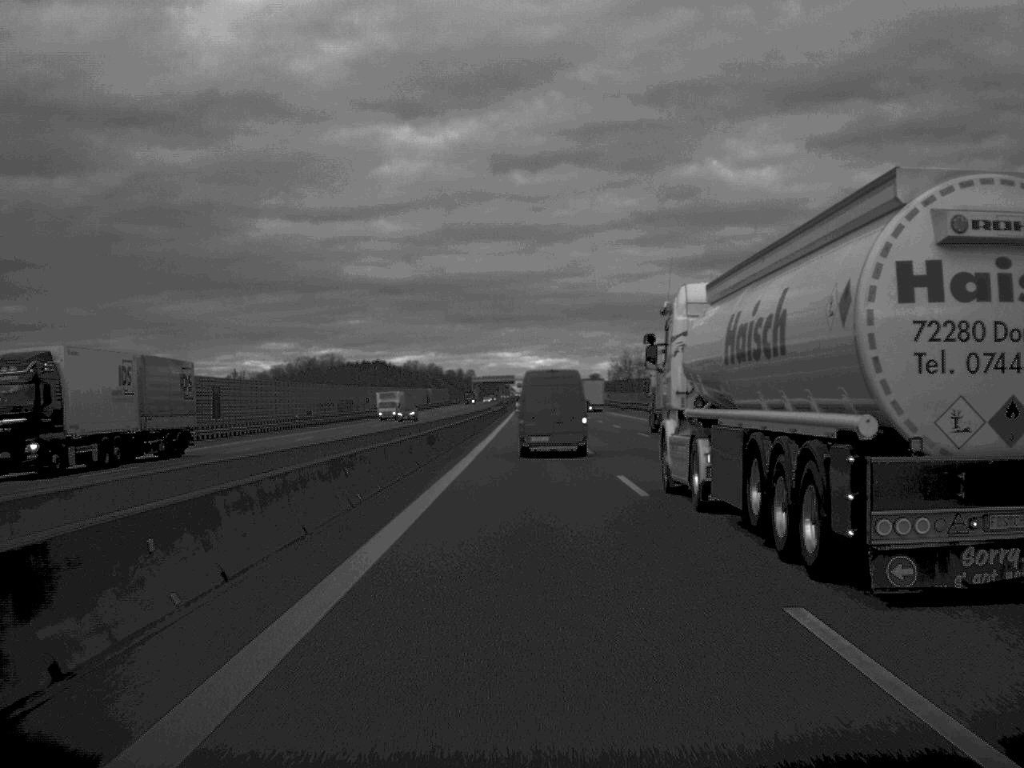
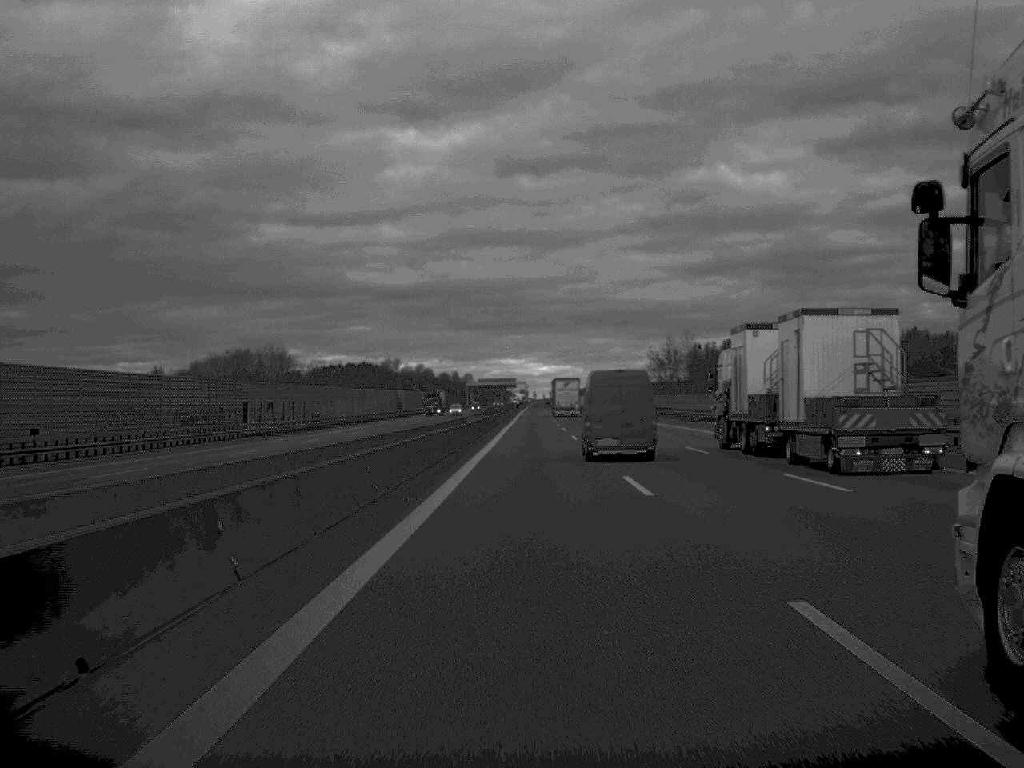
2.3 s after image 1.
(-0.1, +71.7) m; 0°
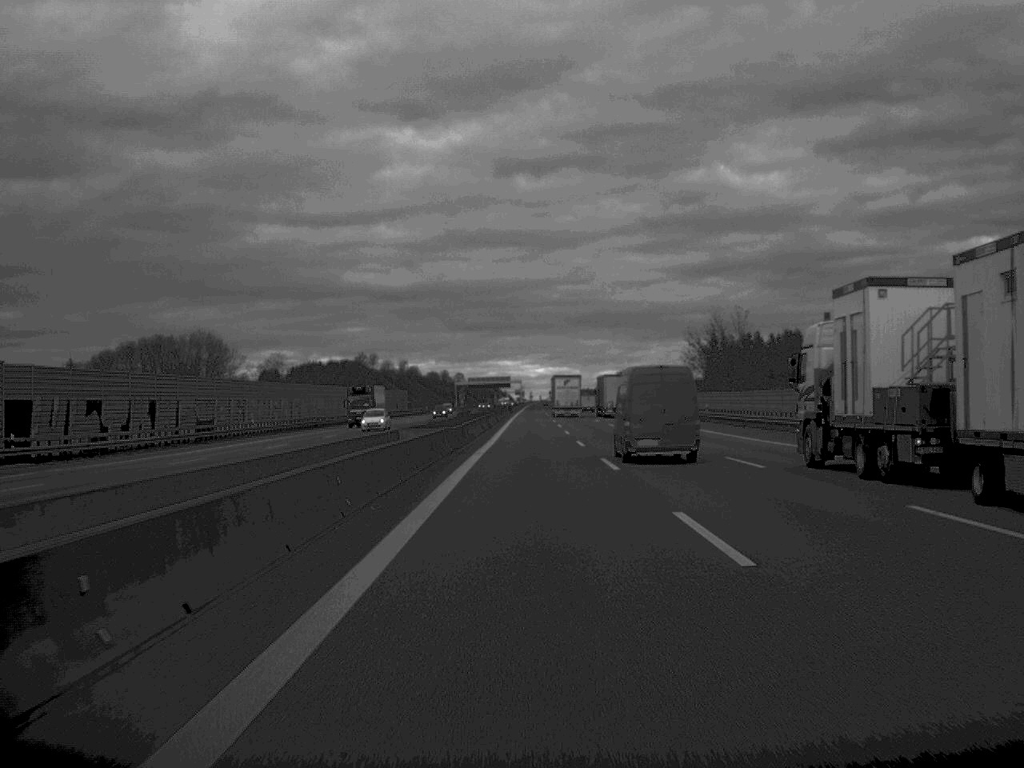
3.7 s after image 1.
(+0.1, +45.0) m; 0°
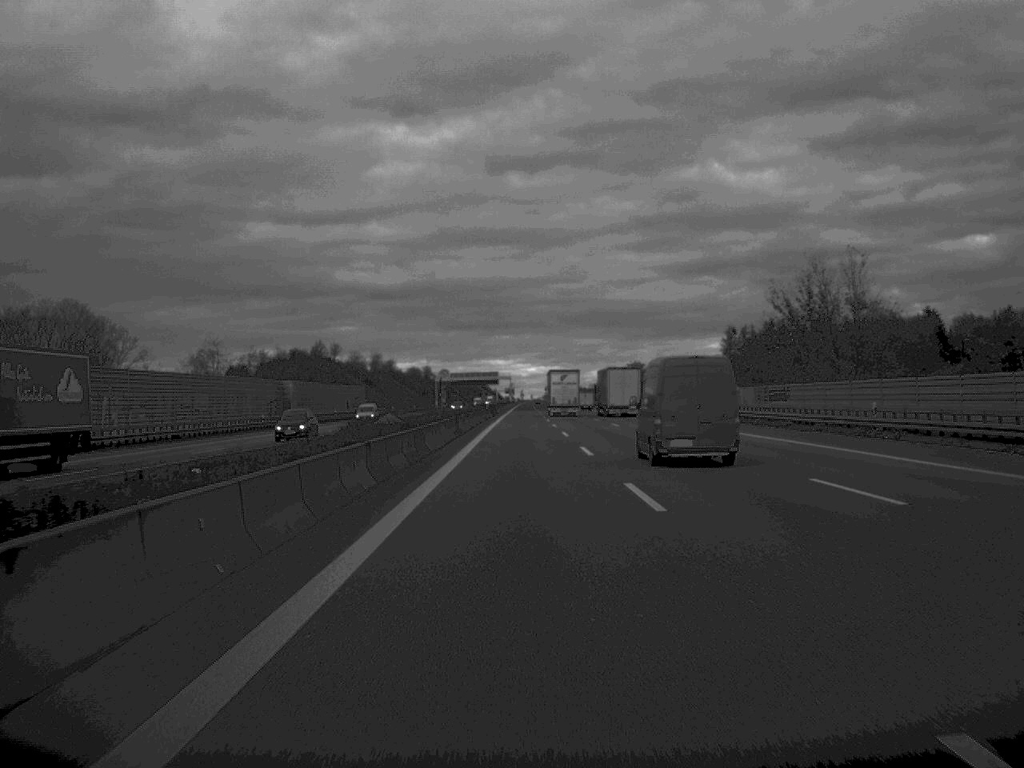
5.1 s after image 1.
(+0.2, +48.2) m; 0°
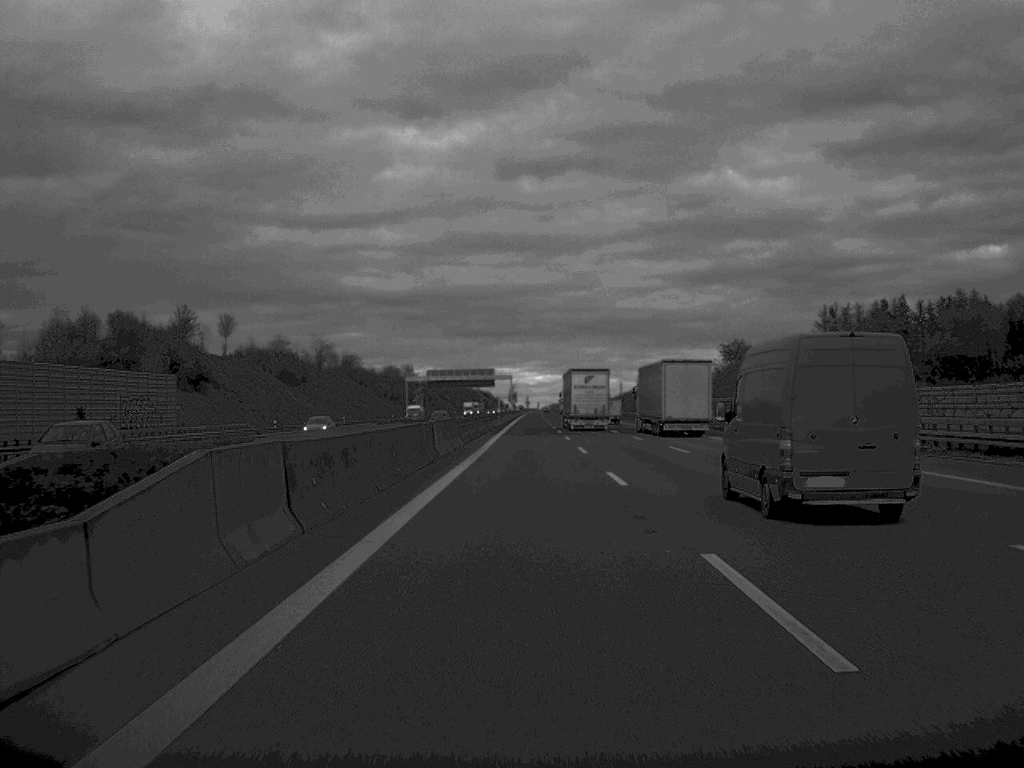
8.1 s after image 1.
(-0.4, +100.8) m; 0°
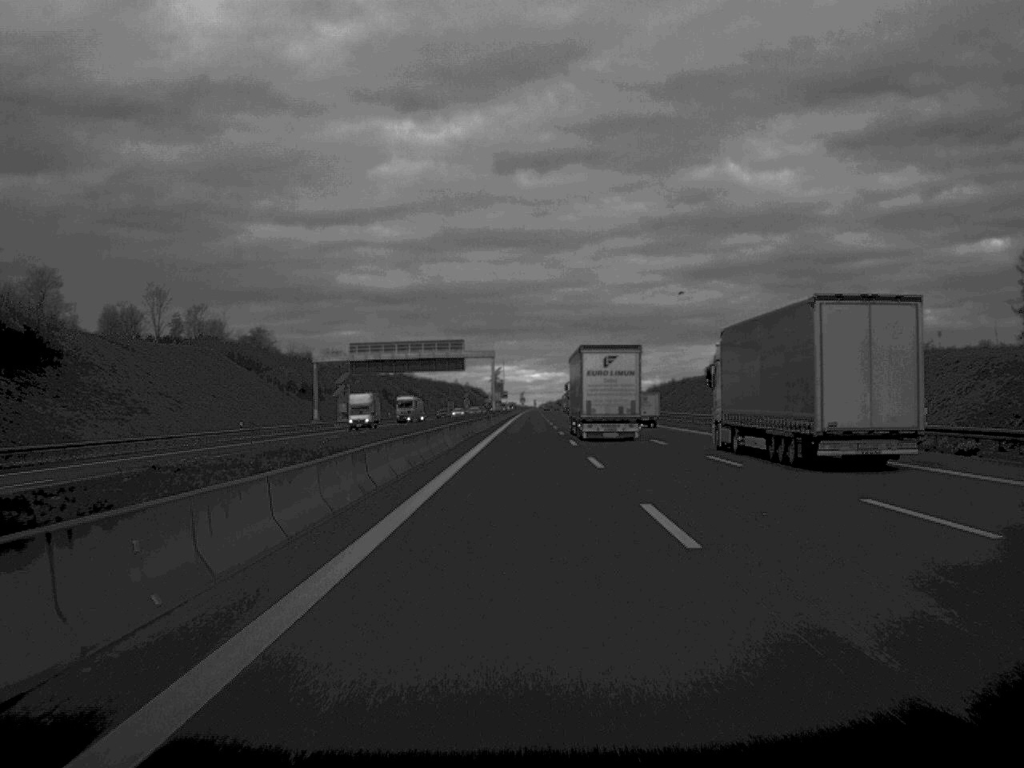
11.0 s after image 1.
(+0.3, +100.7) m; 0°
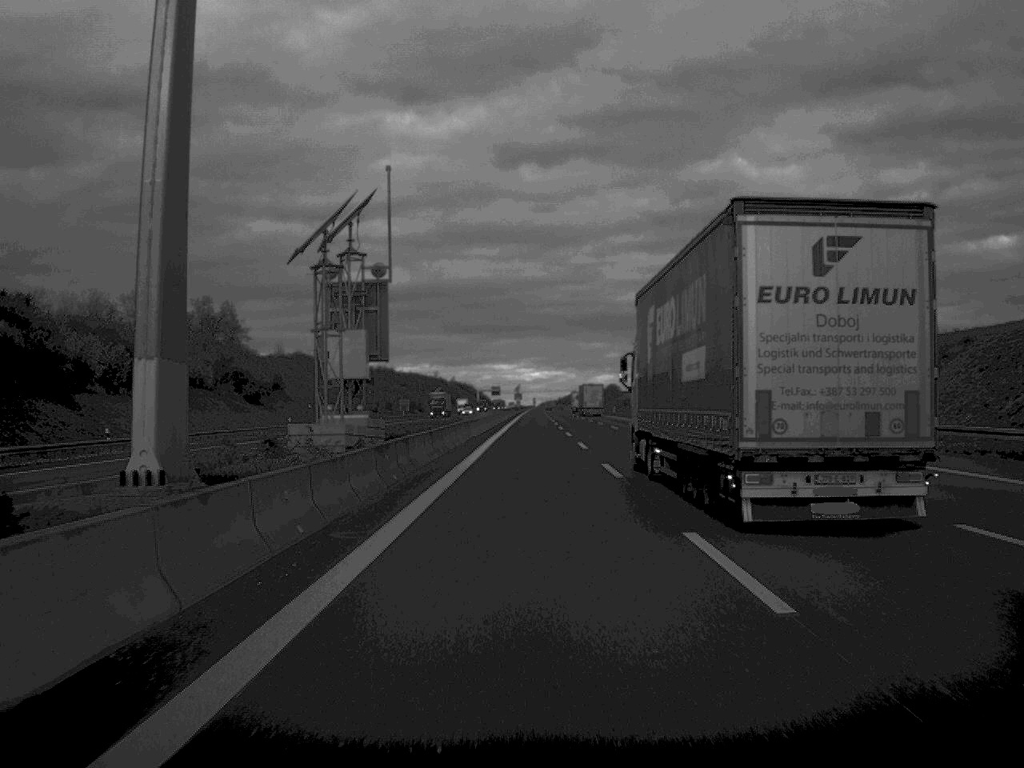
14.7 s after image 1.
(+0.2, +130.1) m; 0°
